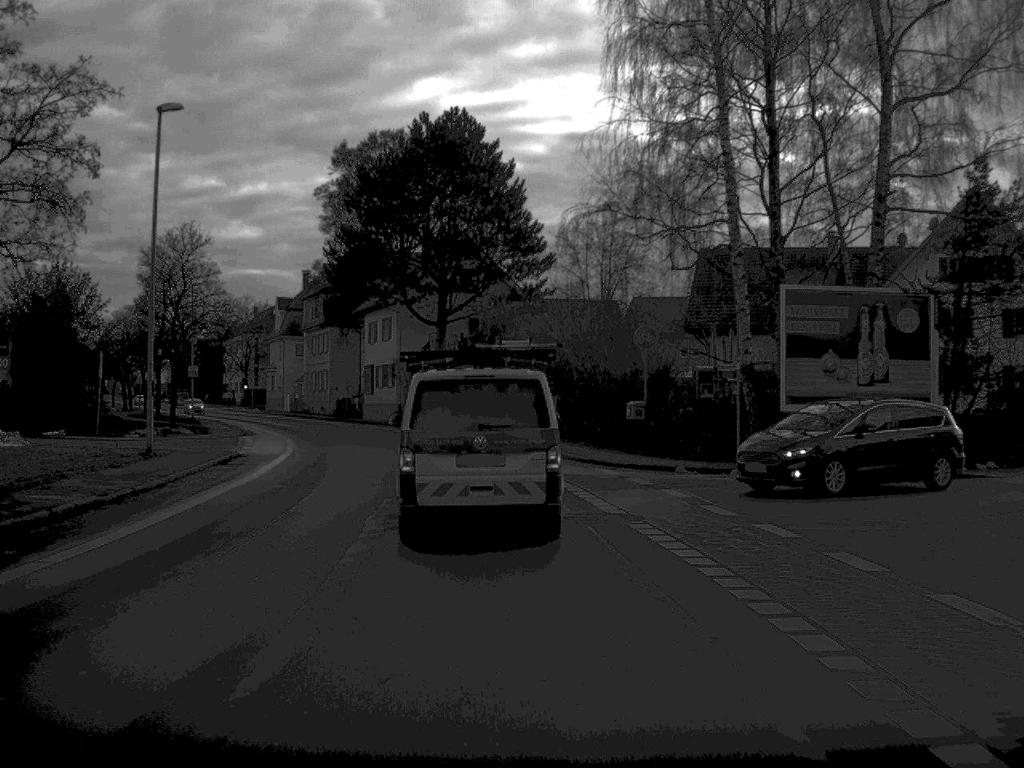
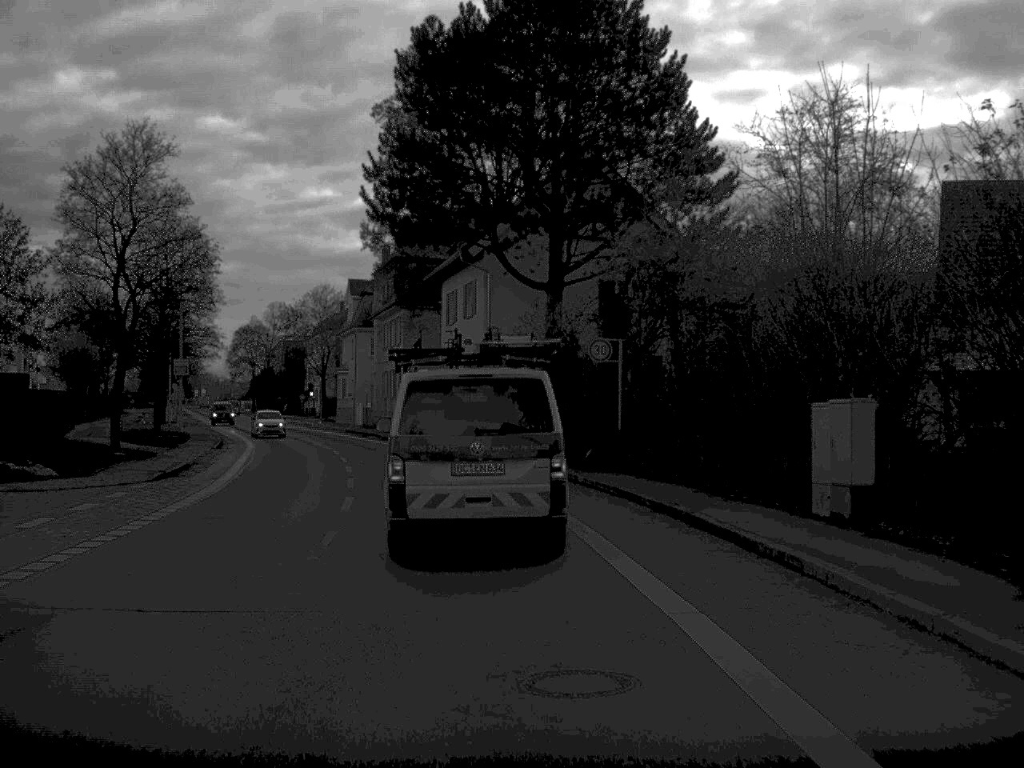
(-1.4, +28.7) m; -6°
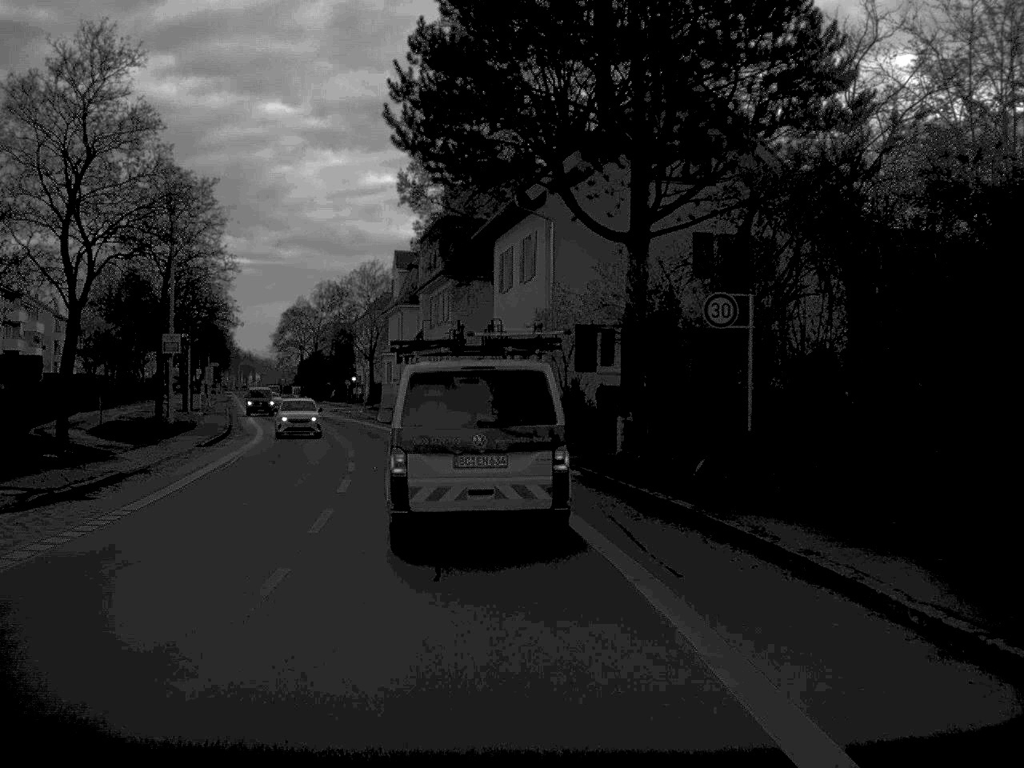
(-0.3, +10.8) m; -3°
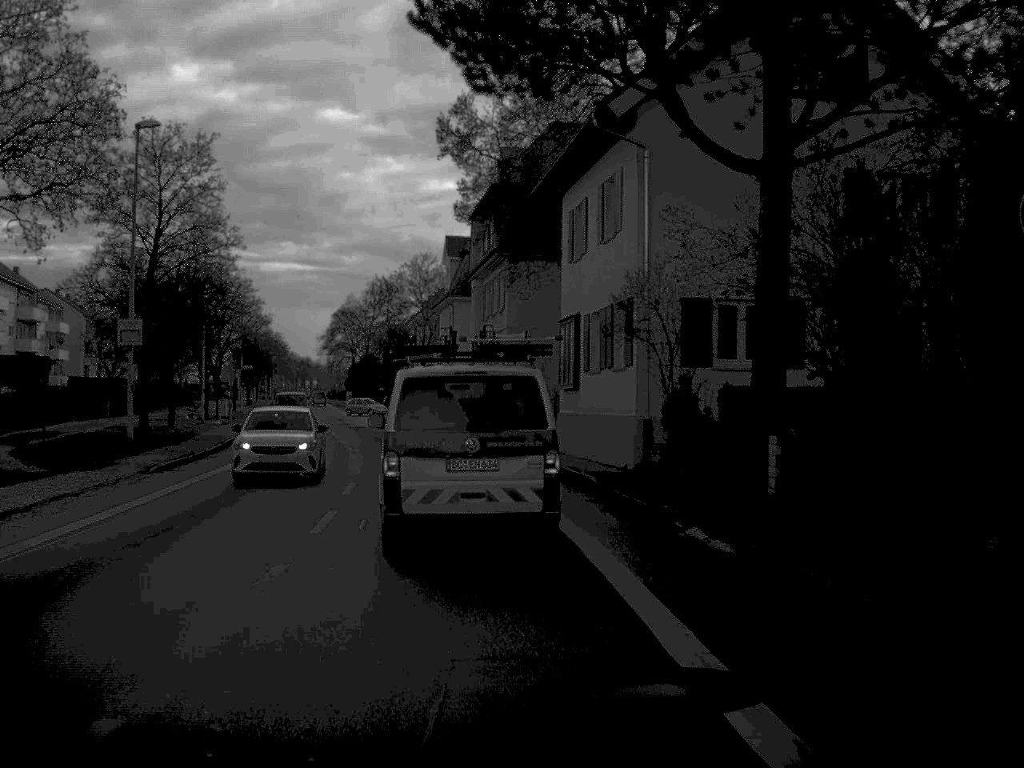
(-0.3, +11.7) m; -3°
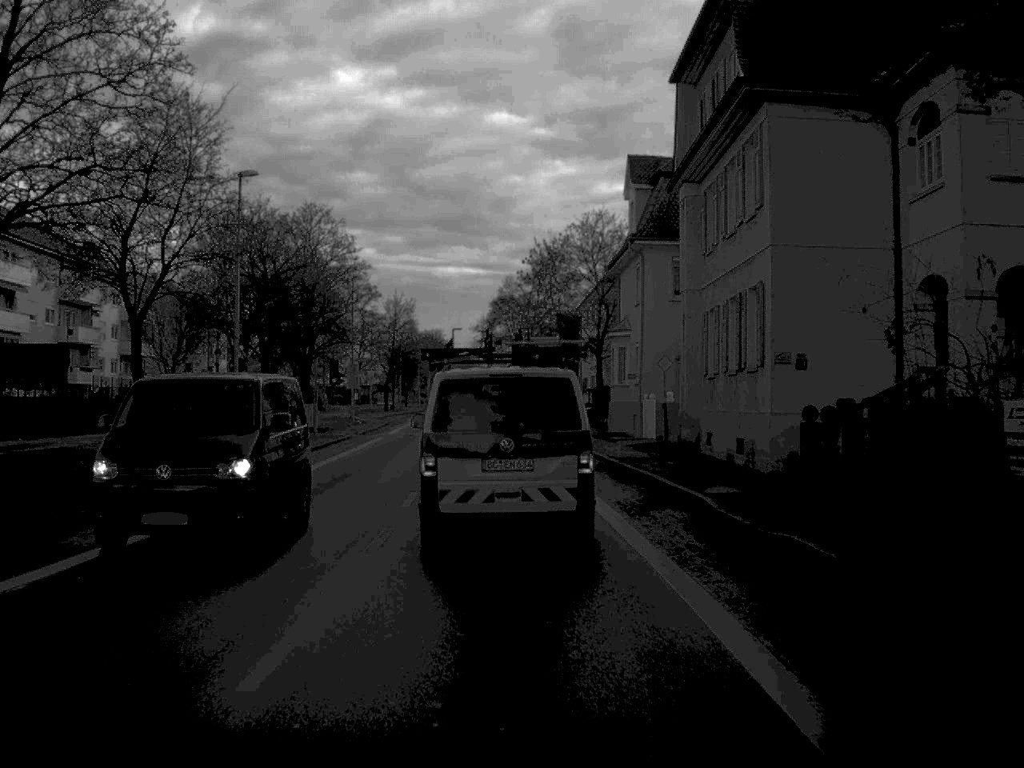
(-1.8, +26.9) m; -8°
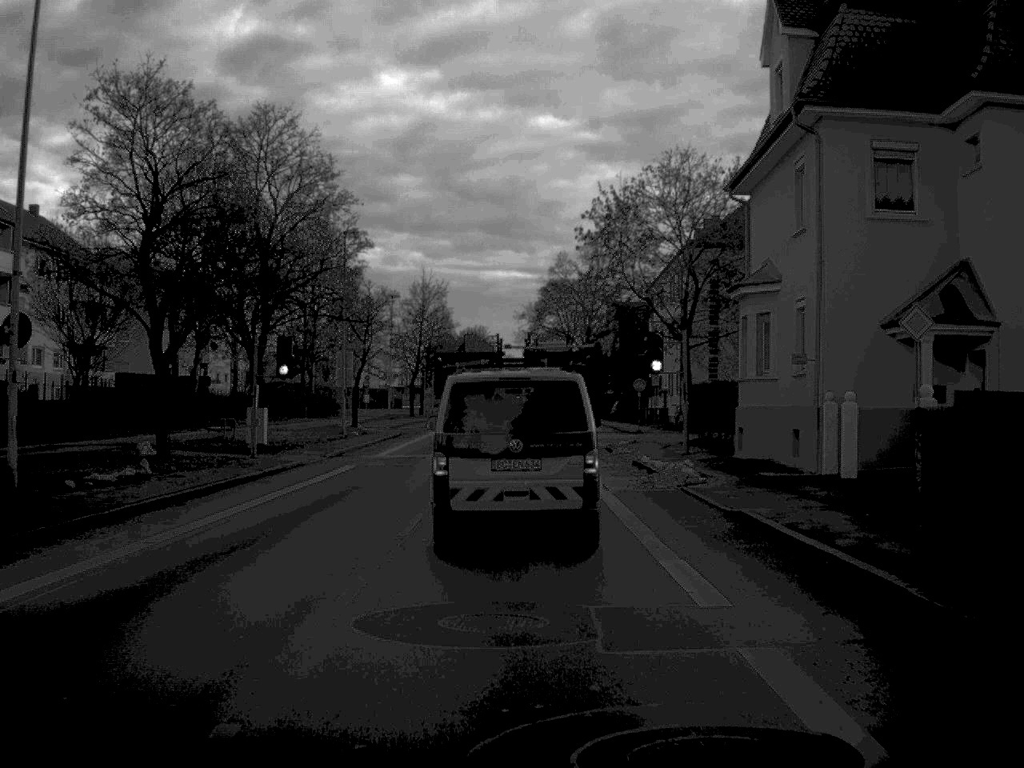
(-0.5, +22.4) m; -2°
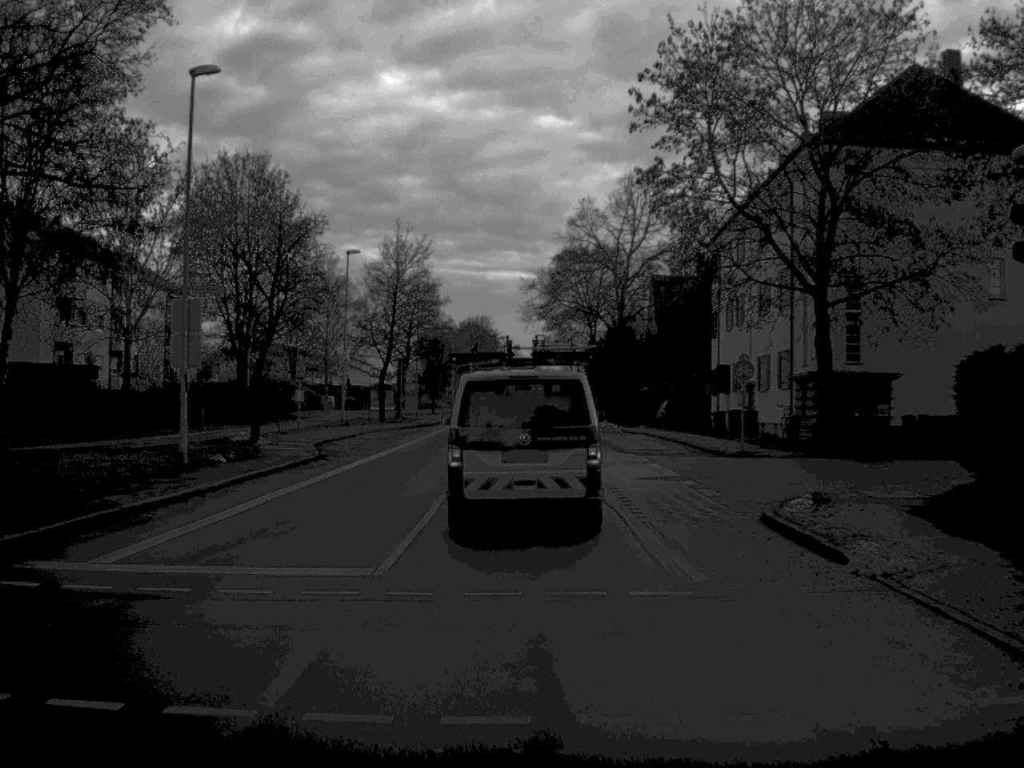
(-0.2, +27.2) m; 0°
